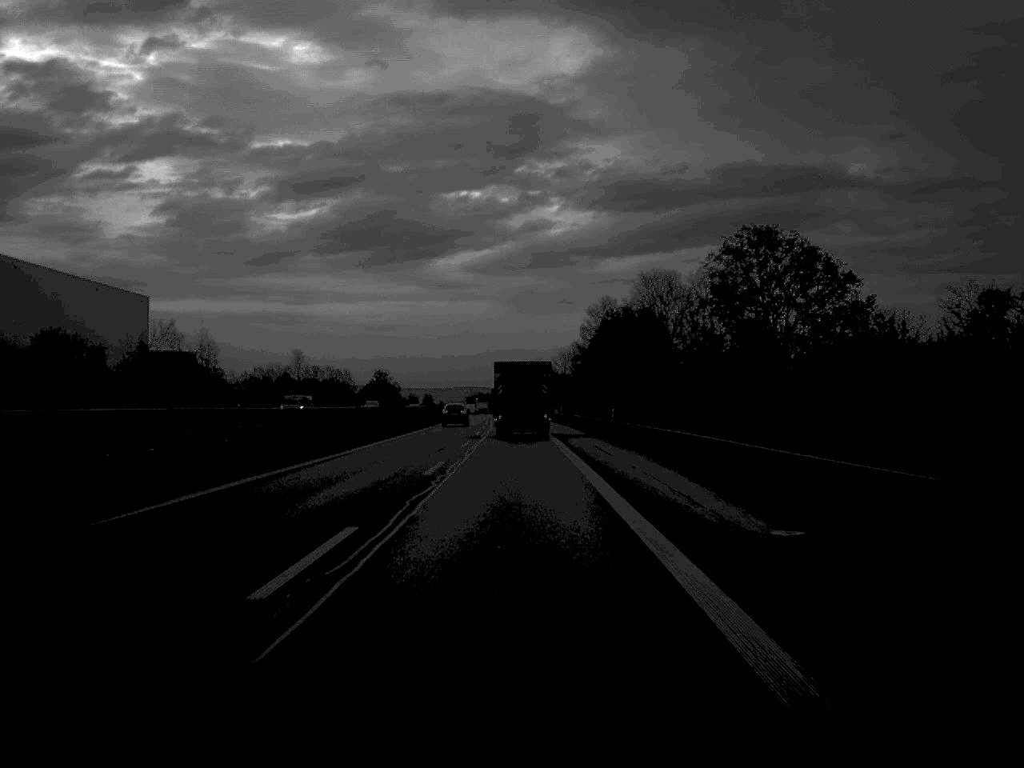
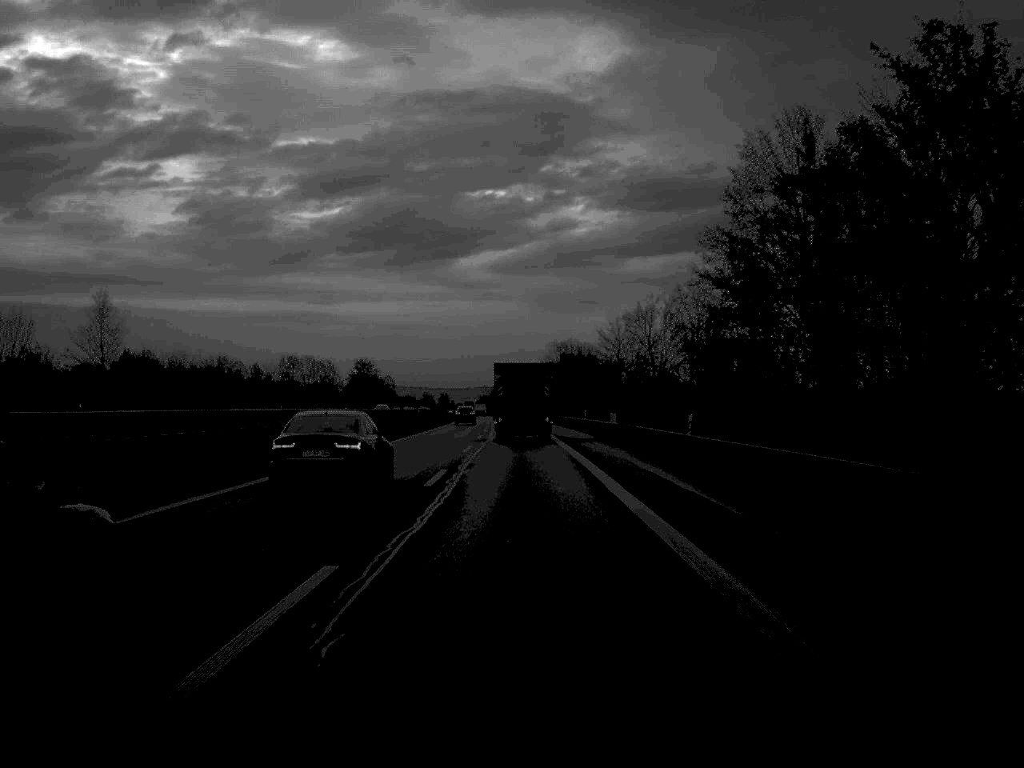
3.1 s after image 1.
(-0.7, +76.7) m; -1°
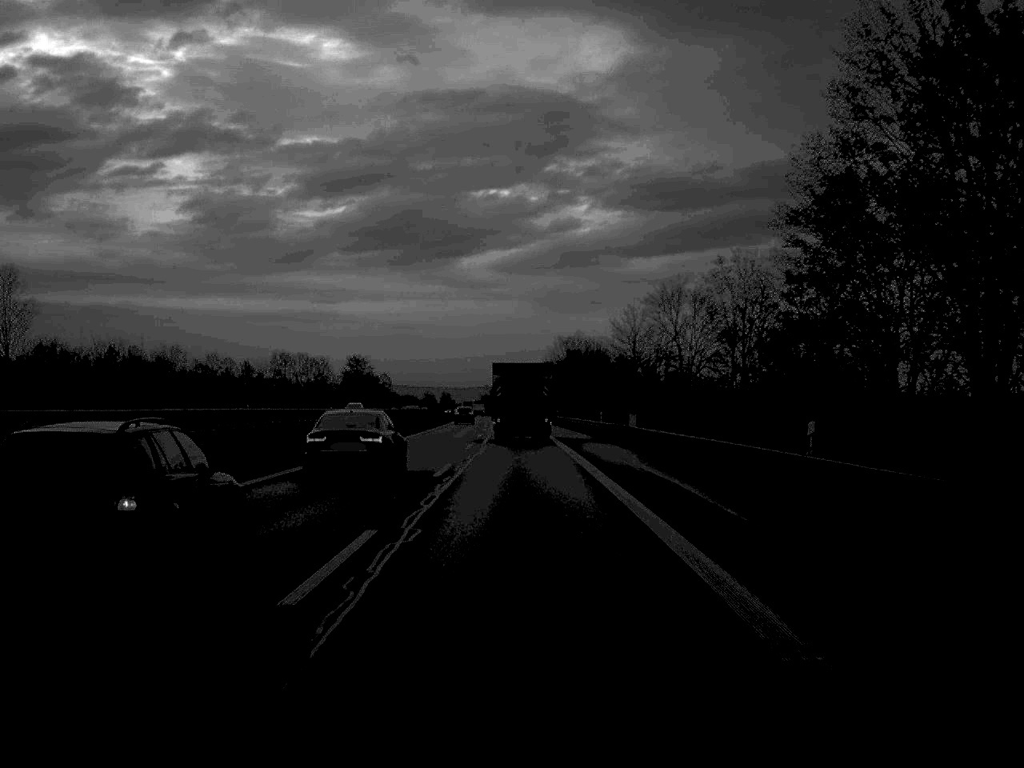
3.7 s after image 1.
(0.0, +14.8) m; 0°
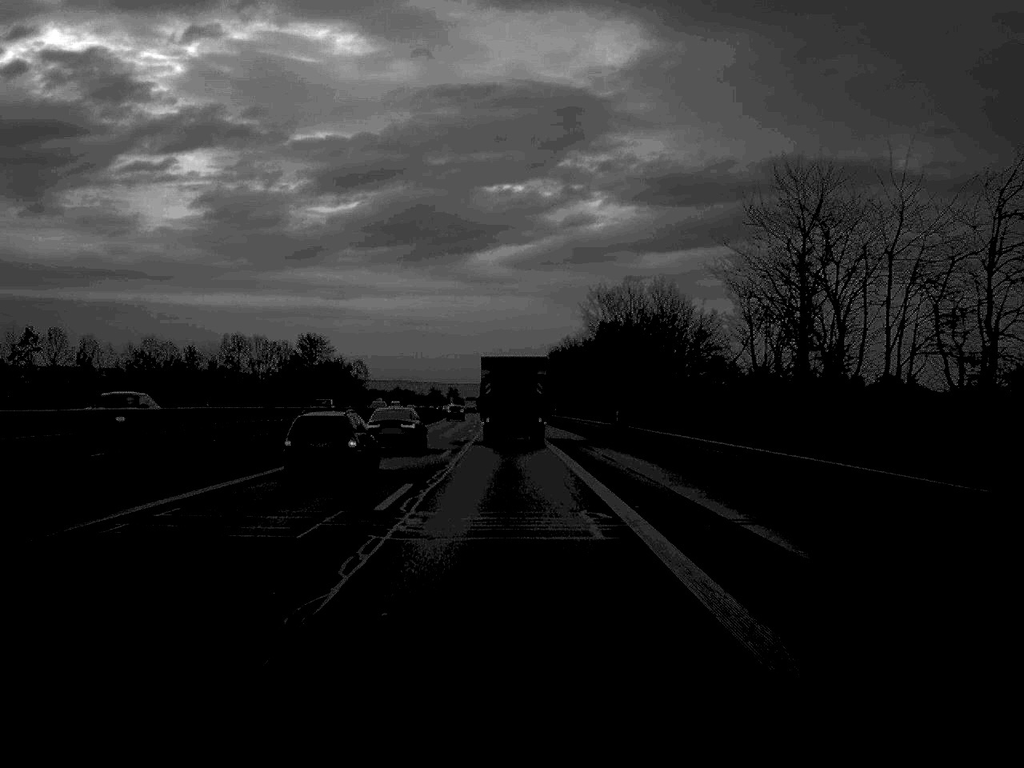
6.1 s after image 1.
(-0.3, +64.0) m; 0°
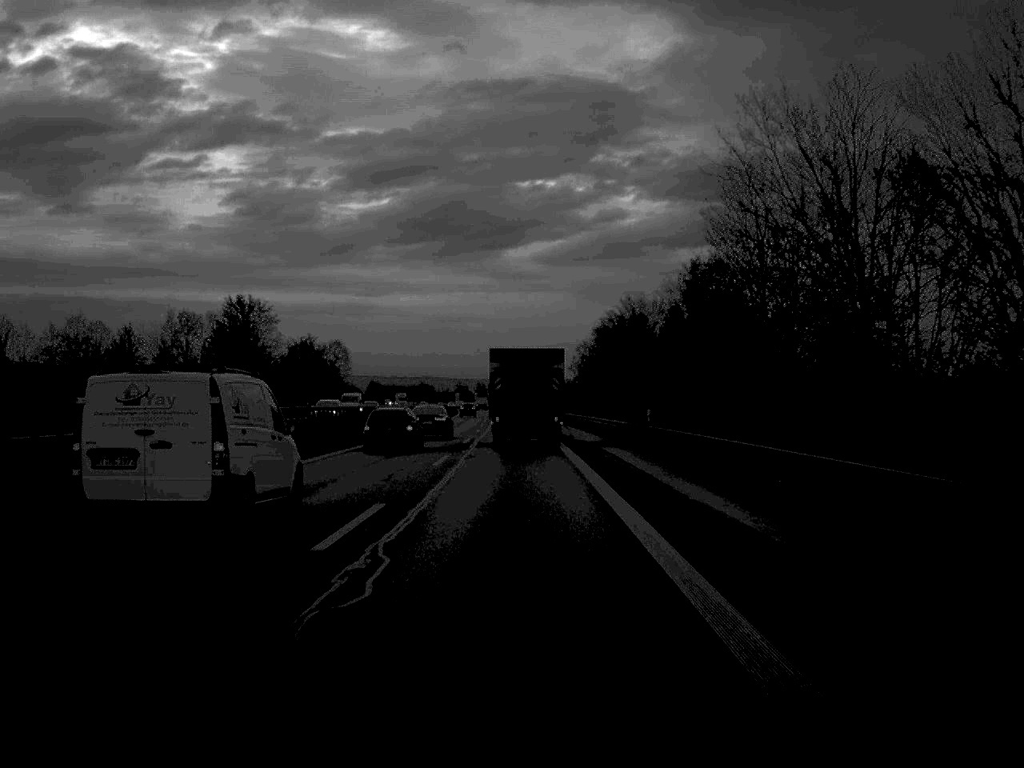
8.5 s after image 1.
(-0.7, +62.4) m; -1°
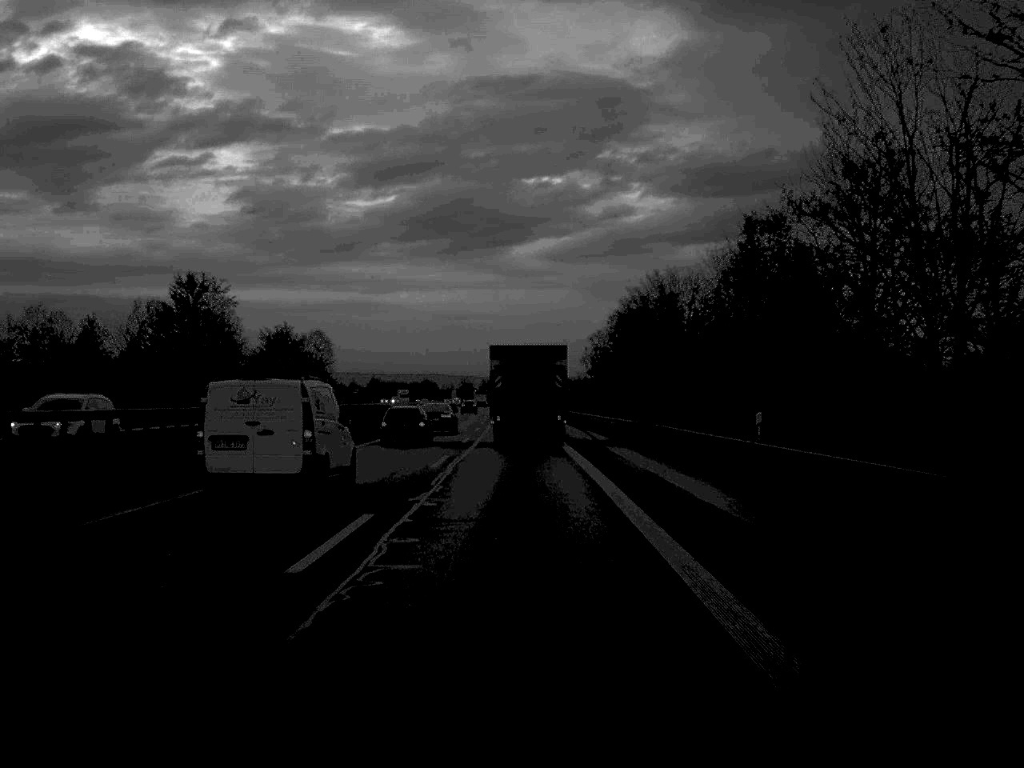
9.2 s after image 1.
(0.0, +17.8) m; 0°
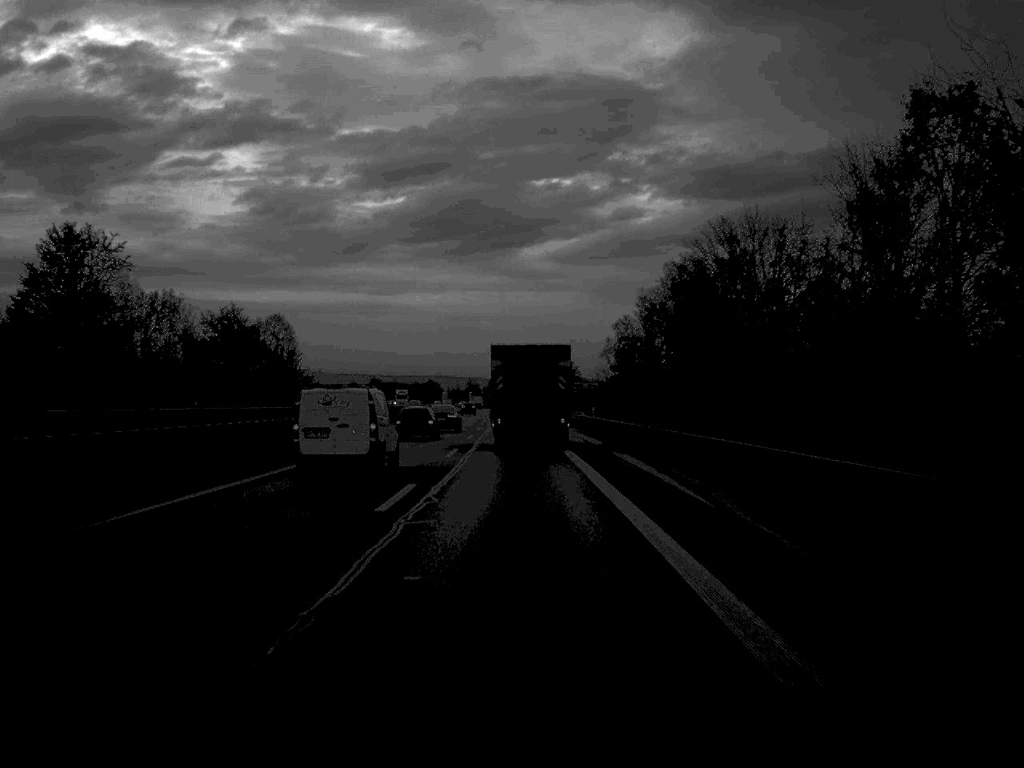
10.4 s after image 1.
(-0.1, +29.5) m; 0°
